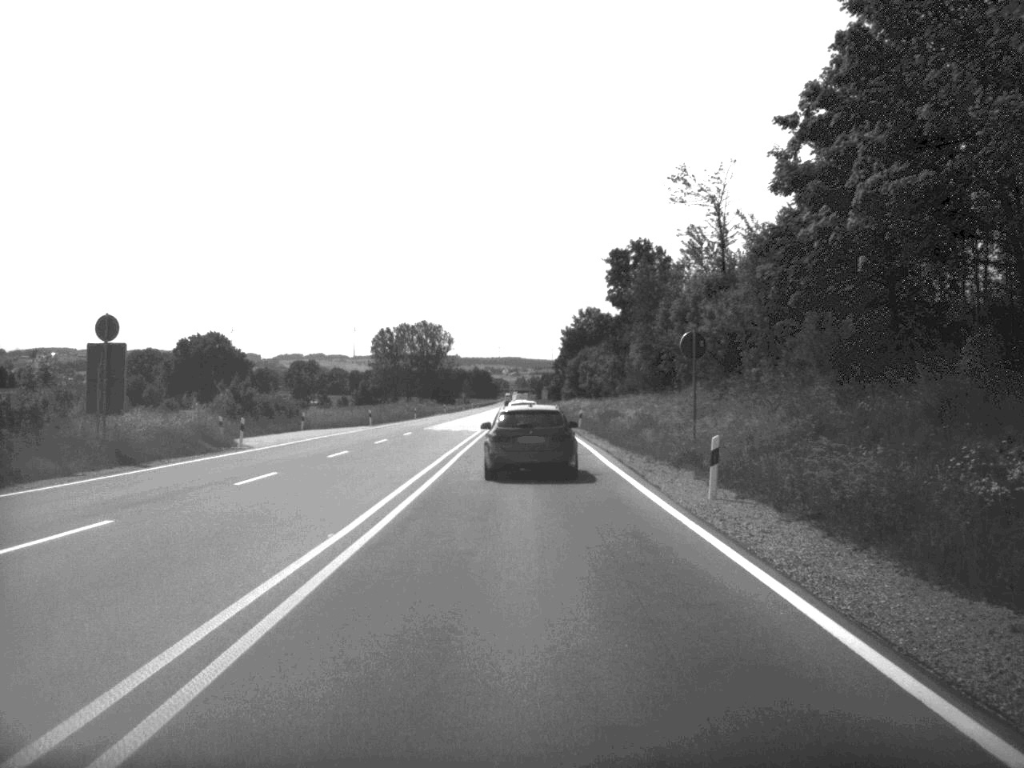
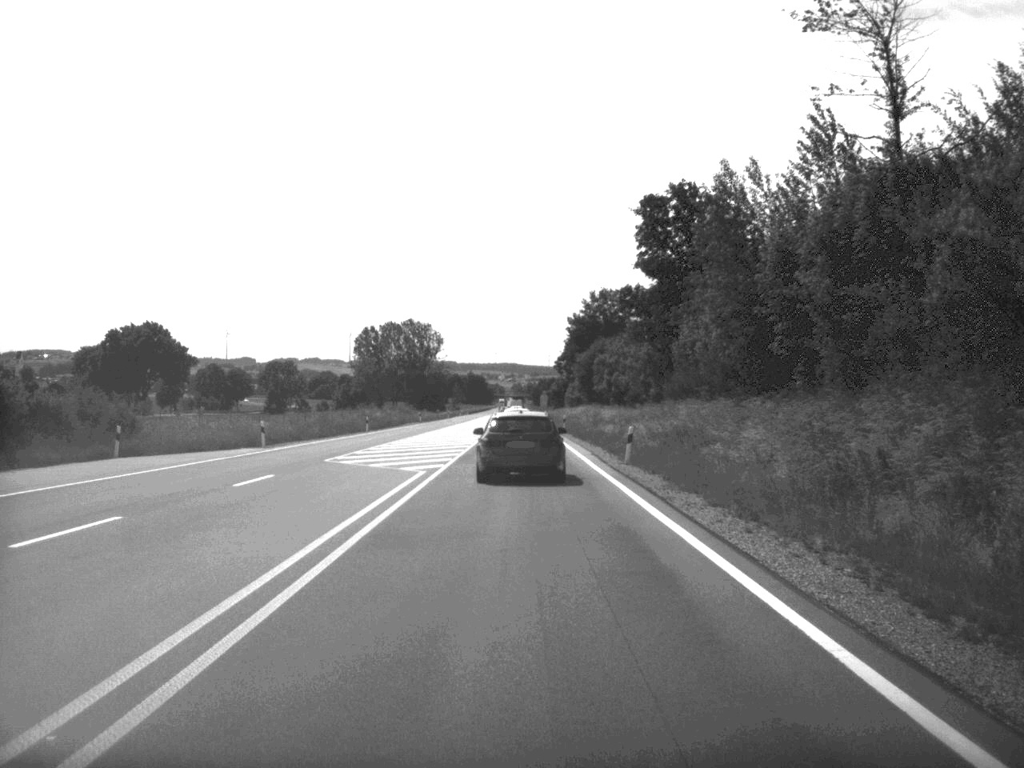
(0.0, +34.9) m; 0°
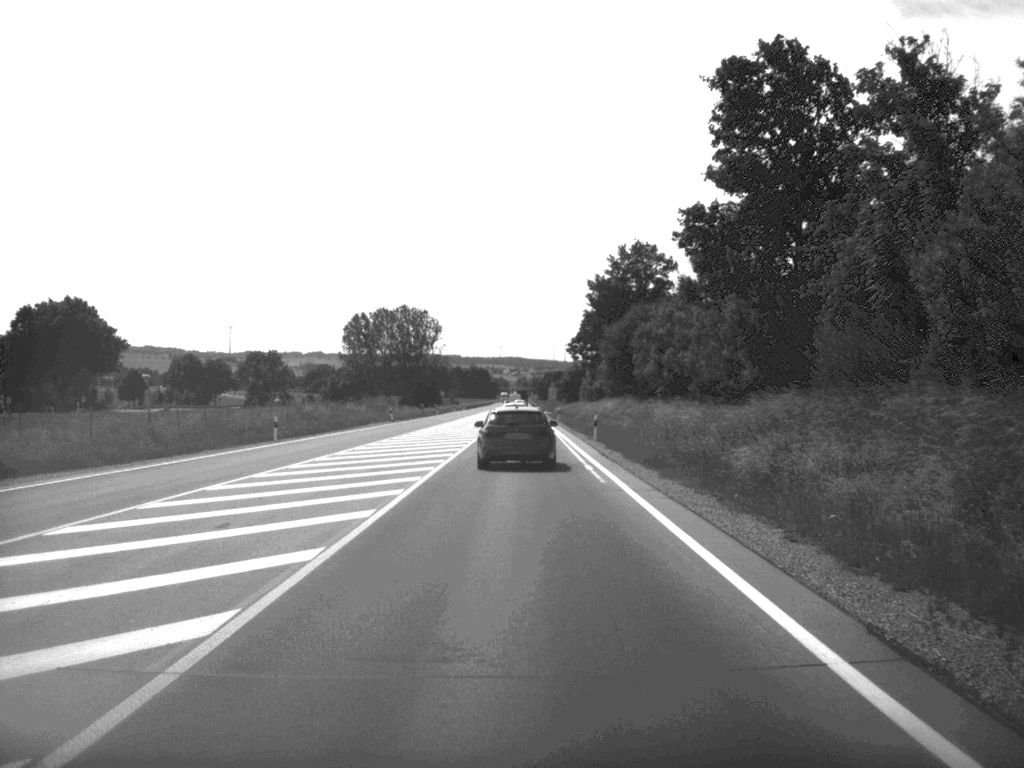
(-0.1, +33.0) m; 0°
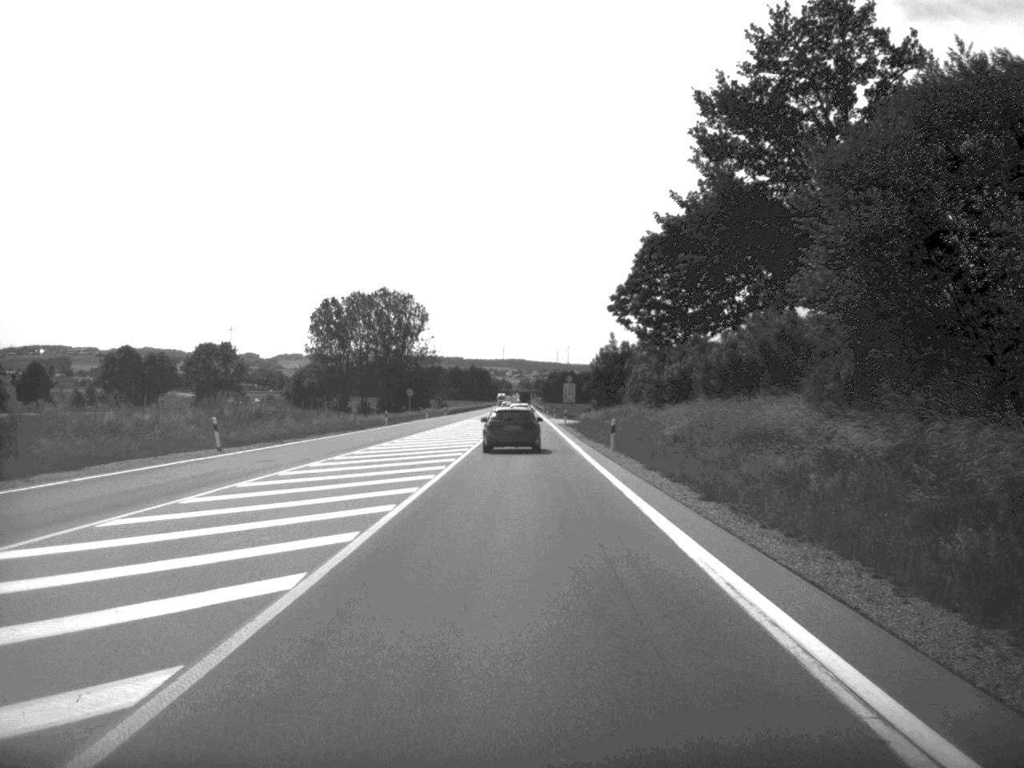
(-0.1, +59.1) m; 0°
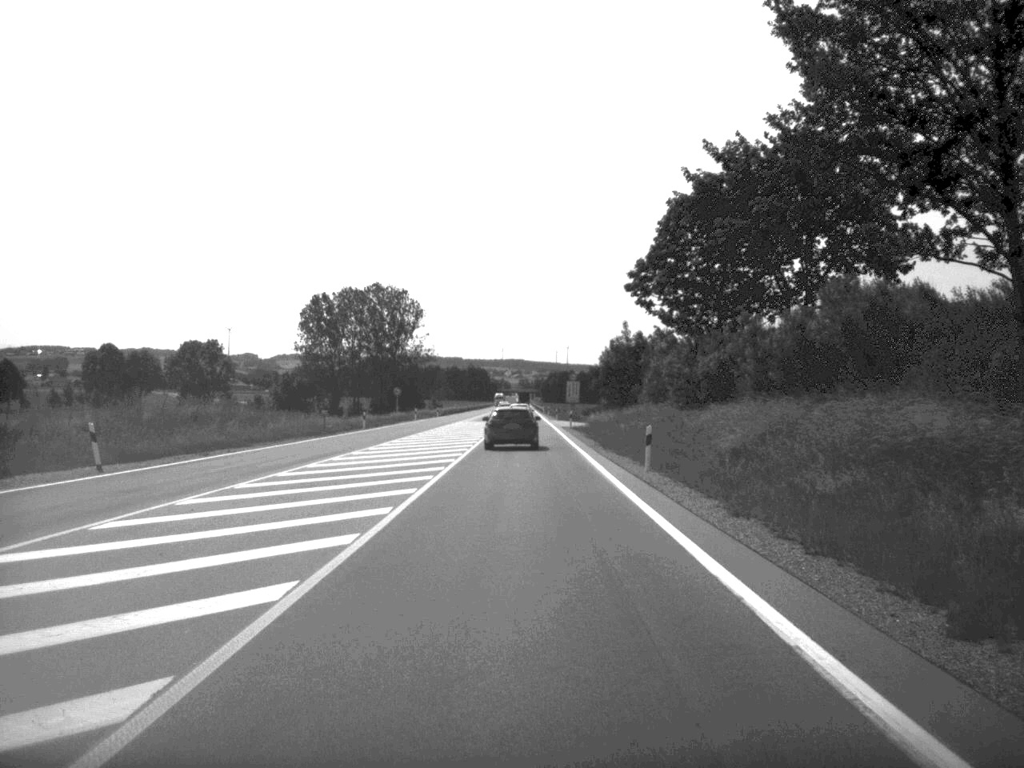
(0.0, +12.5) m; 0°
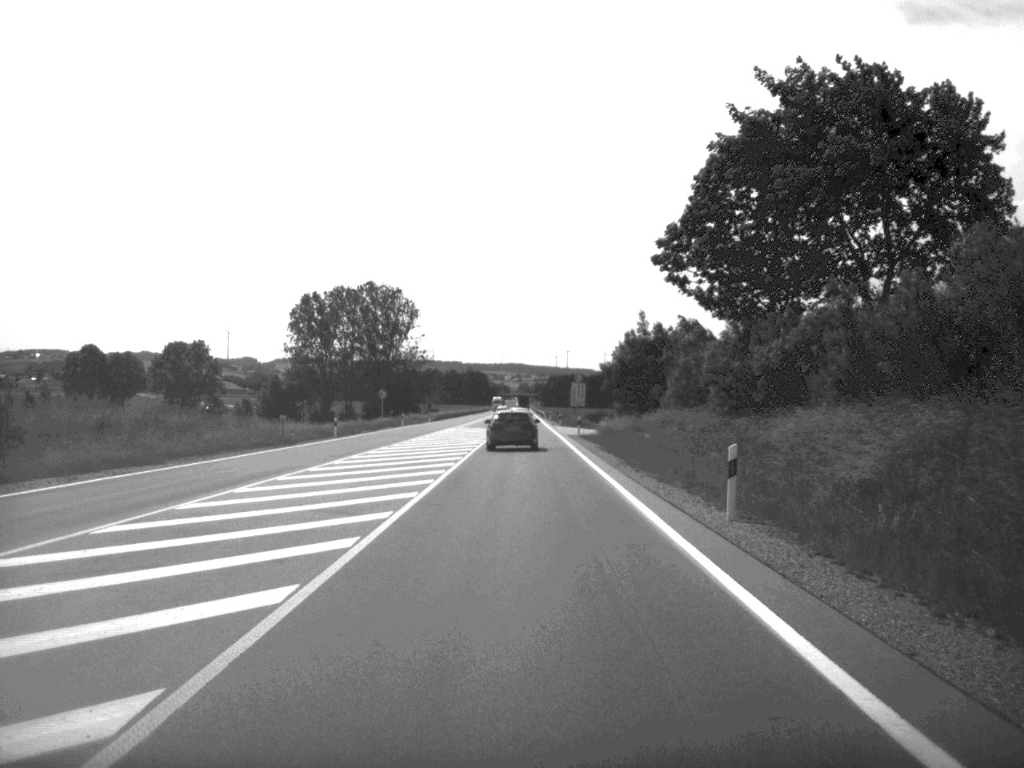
(0.0, +12.2) m; 0°
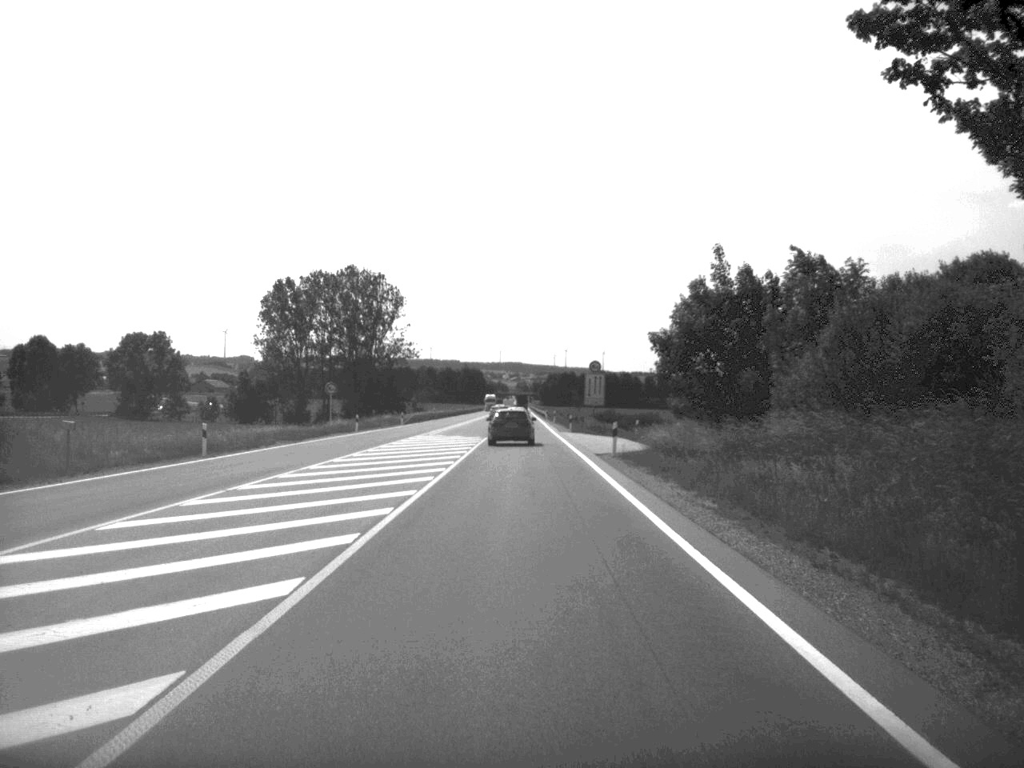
(0.0, +28.1) m; 0°
